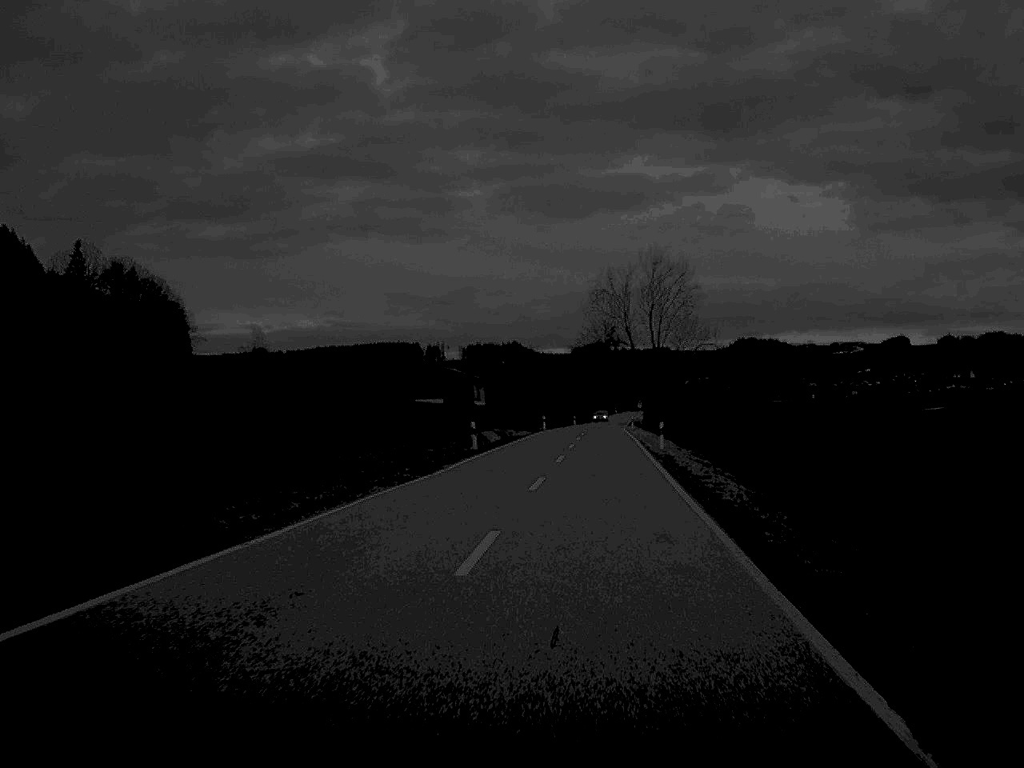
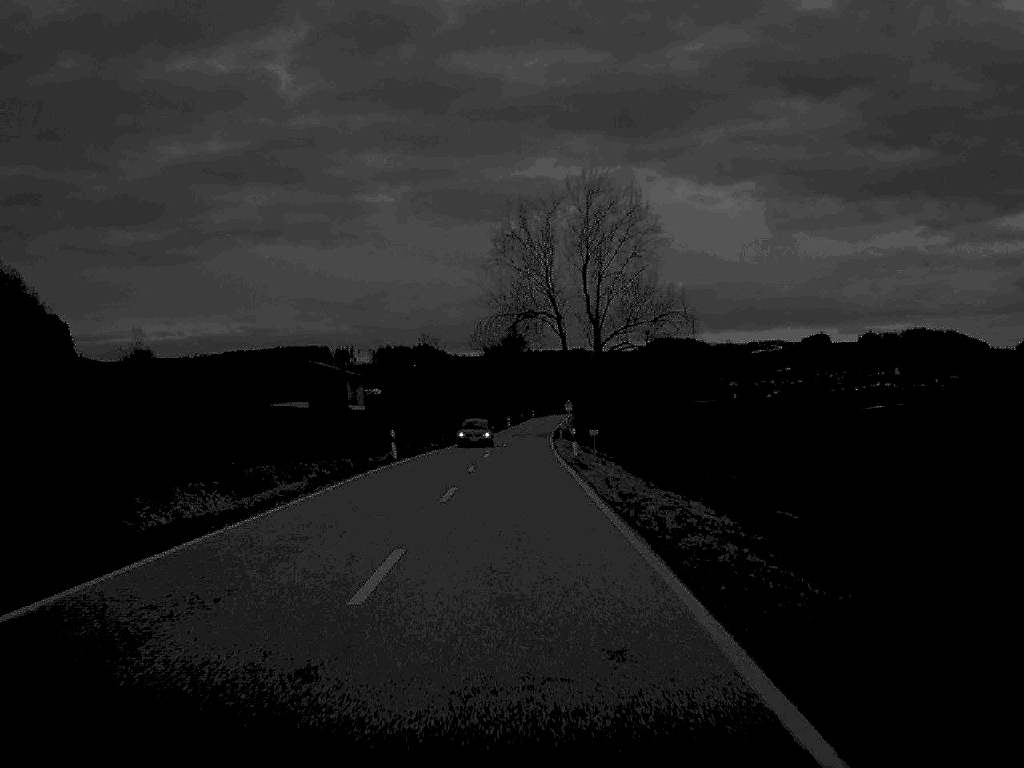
(+2.9, +49.1) m; +4°
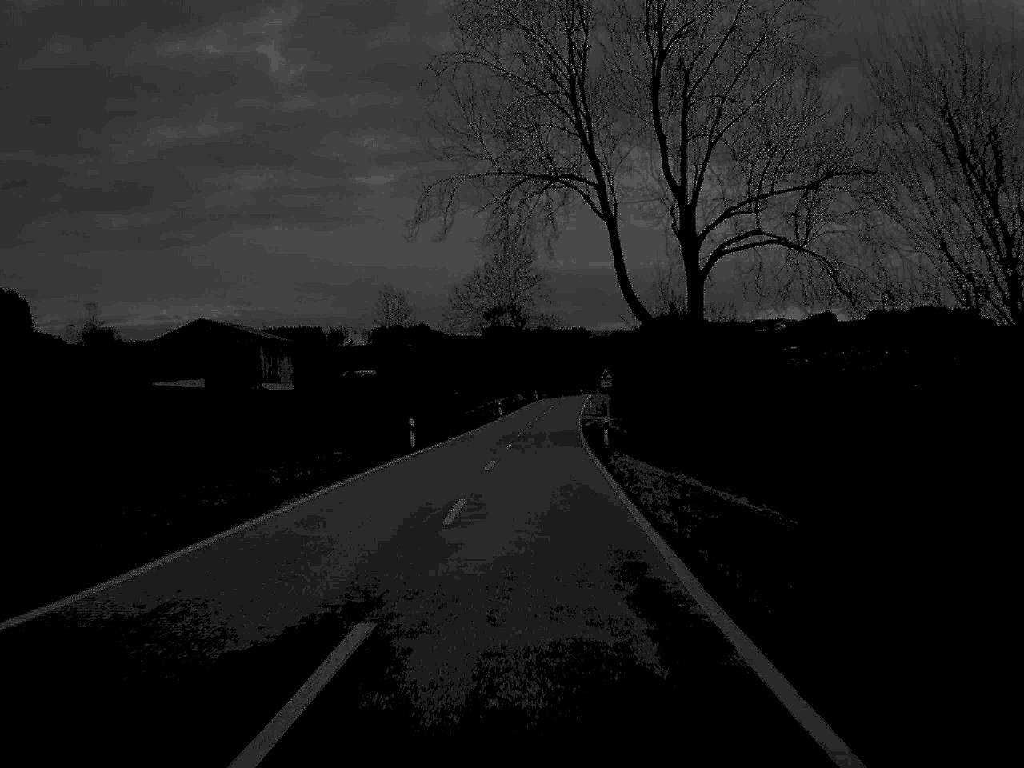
(-0.1, +53.0) m; 0°
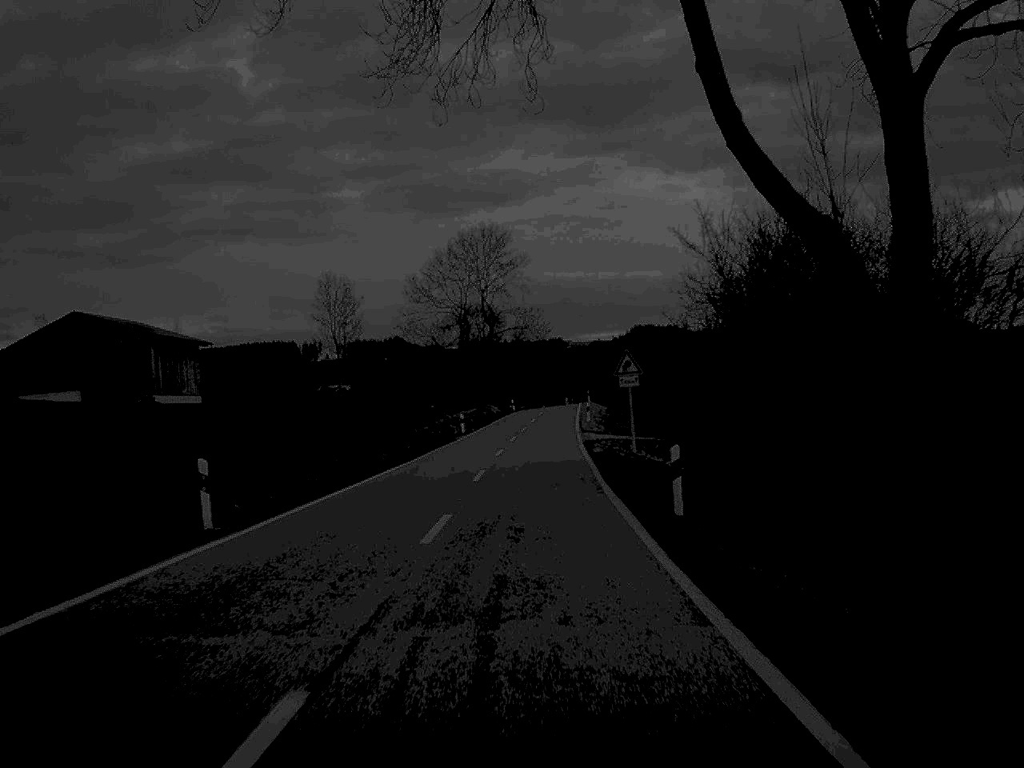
(+0.3, +26.1) m; +1°
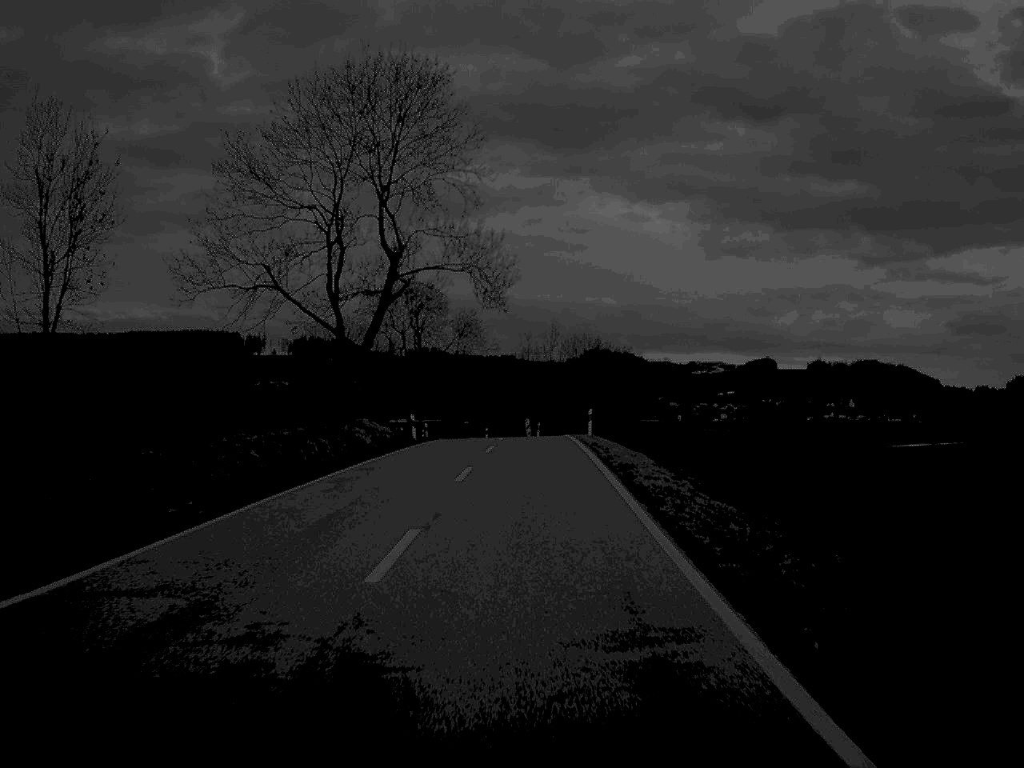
(+1.1, +64.0) m; +2°
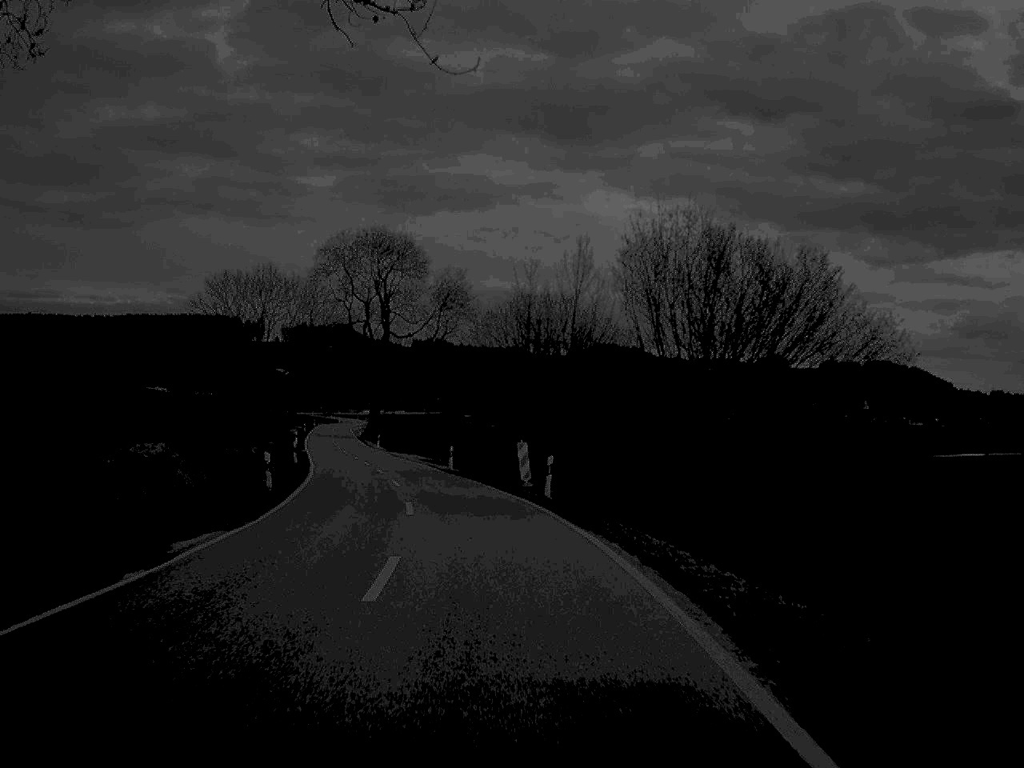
(+0.4, +47.1) m; 0°
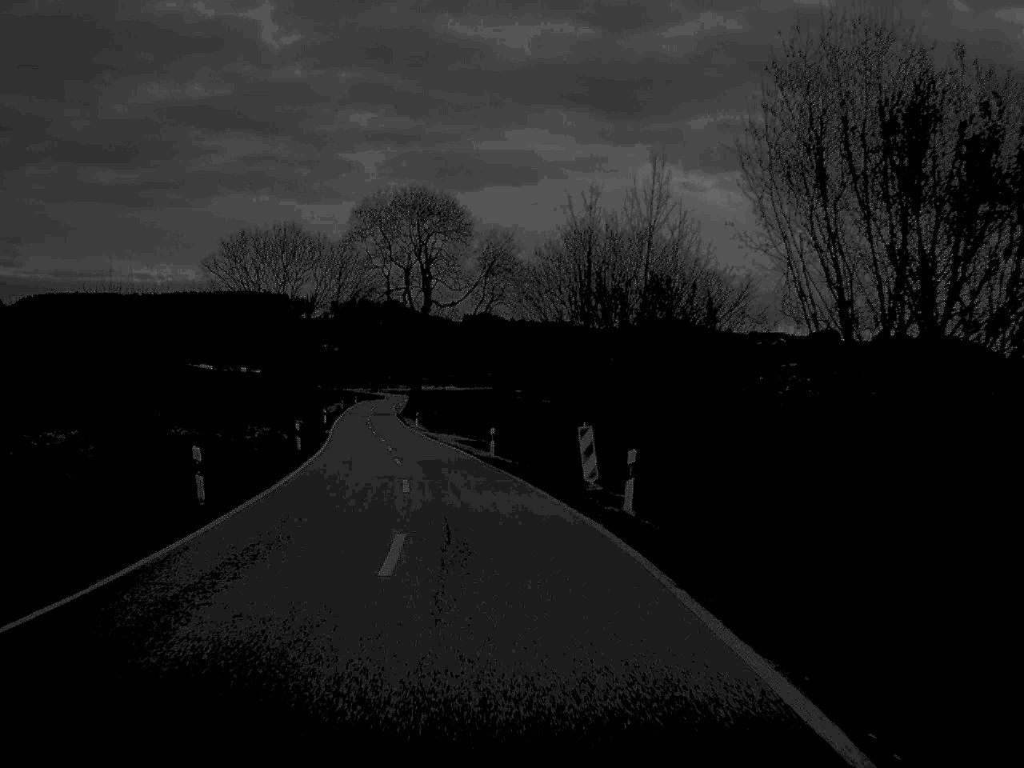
(-0.2, +11.0) m; -2°
